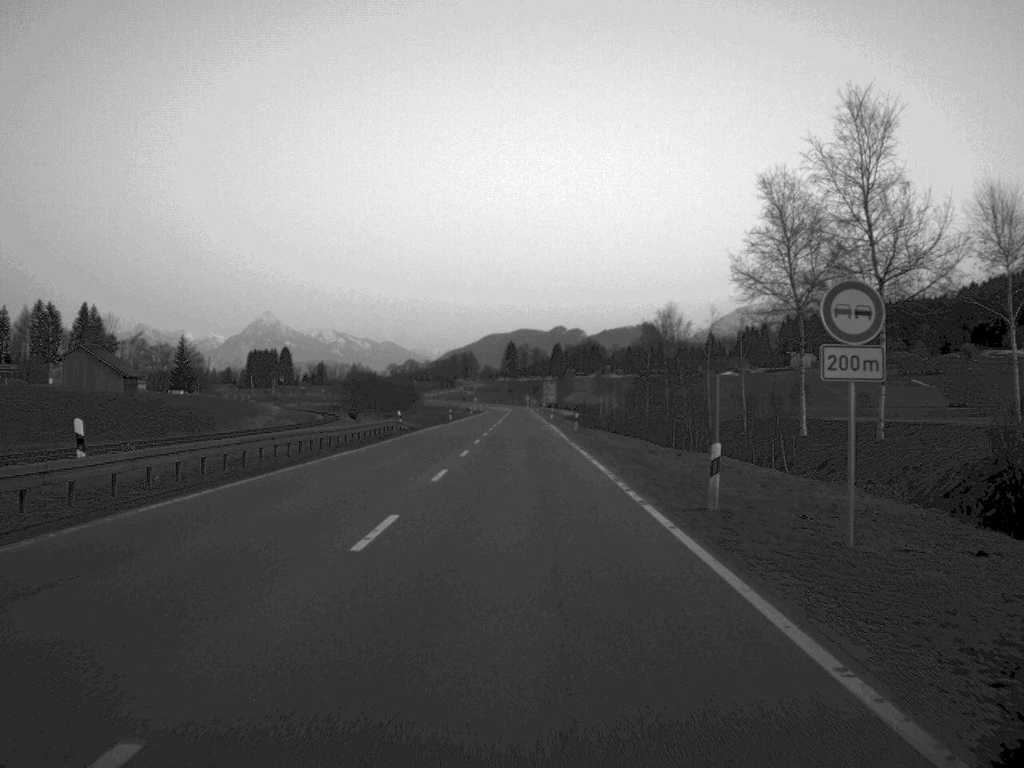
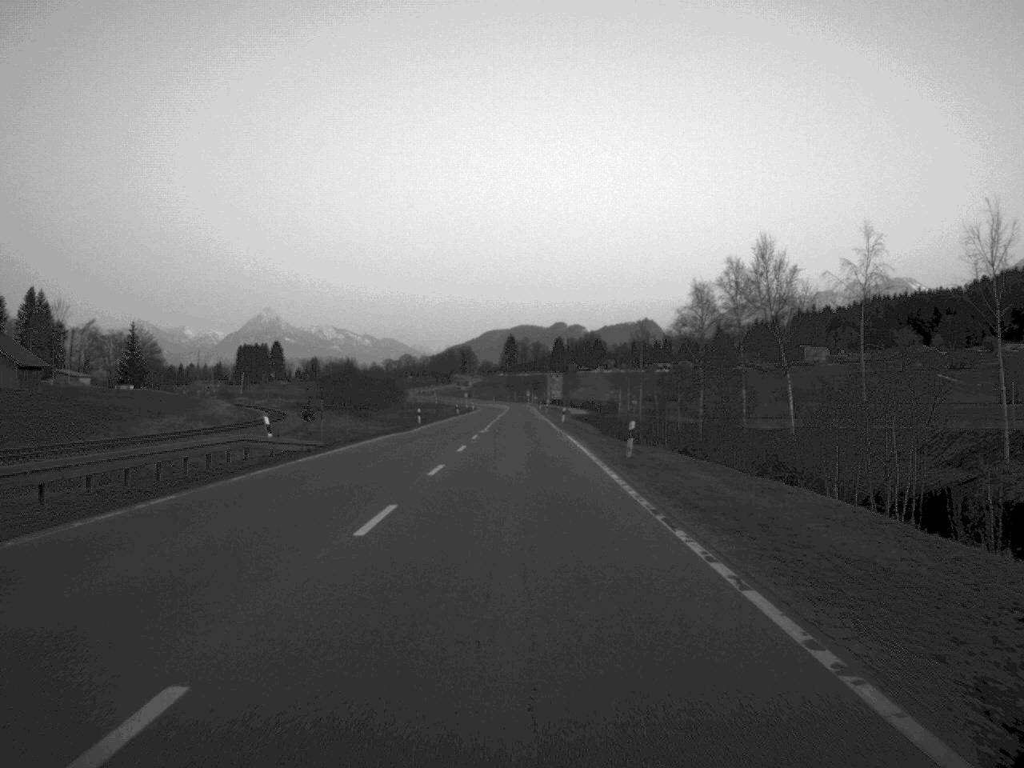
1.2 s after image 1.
(0.0, +34.6) m; 0°
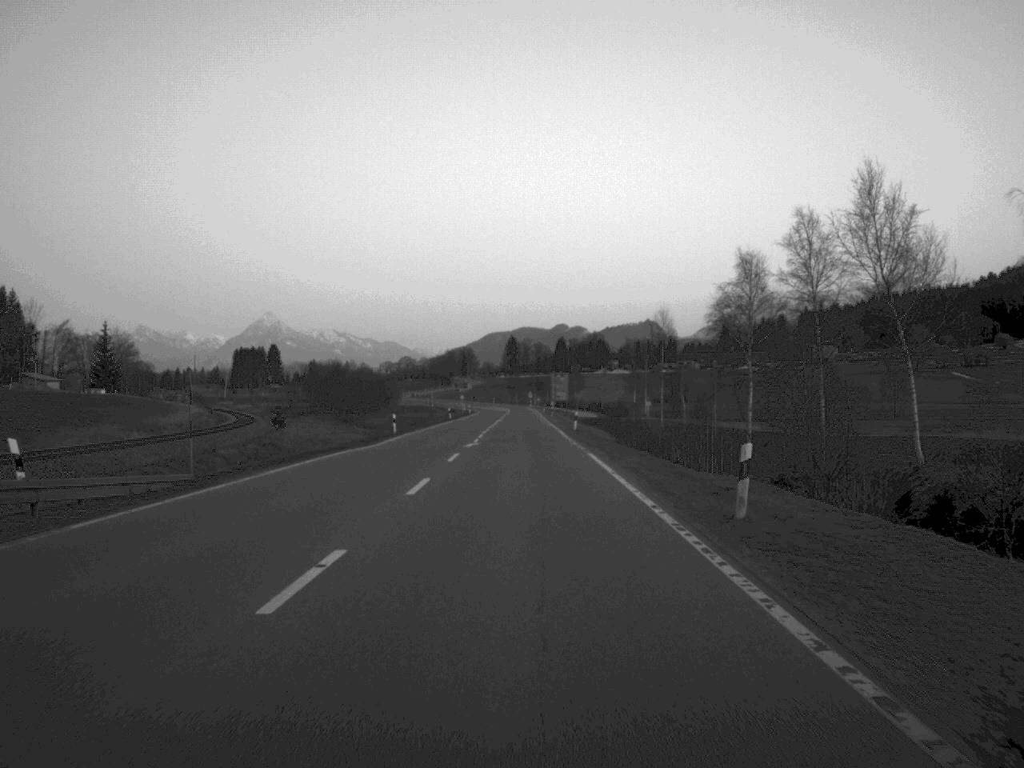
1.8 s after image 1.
(0.0, +16.7) m; 0°
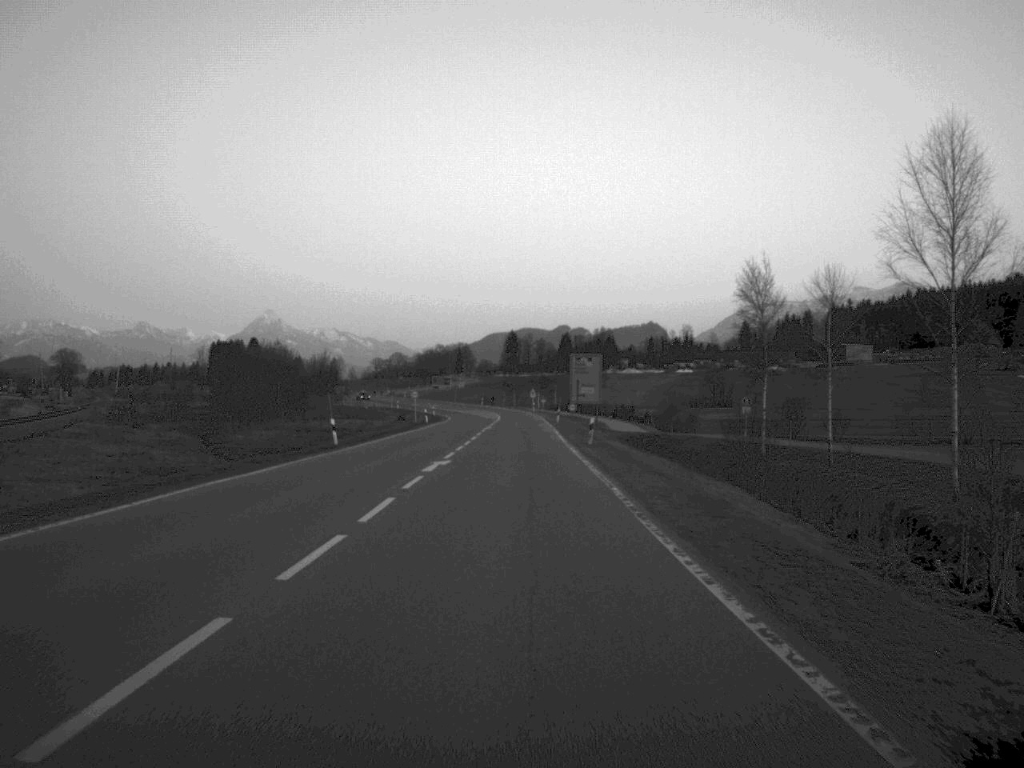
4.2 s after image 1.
(+0.2, +69.3) m; 0°
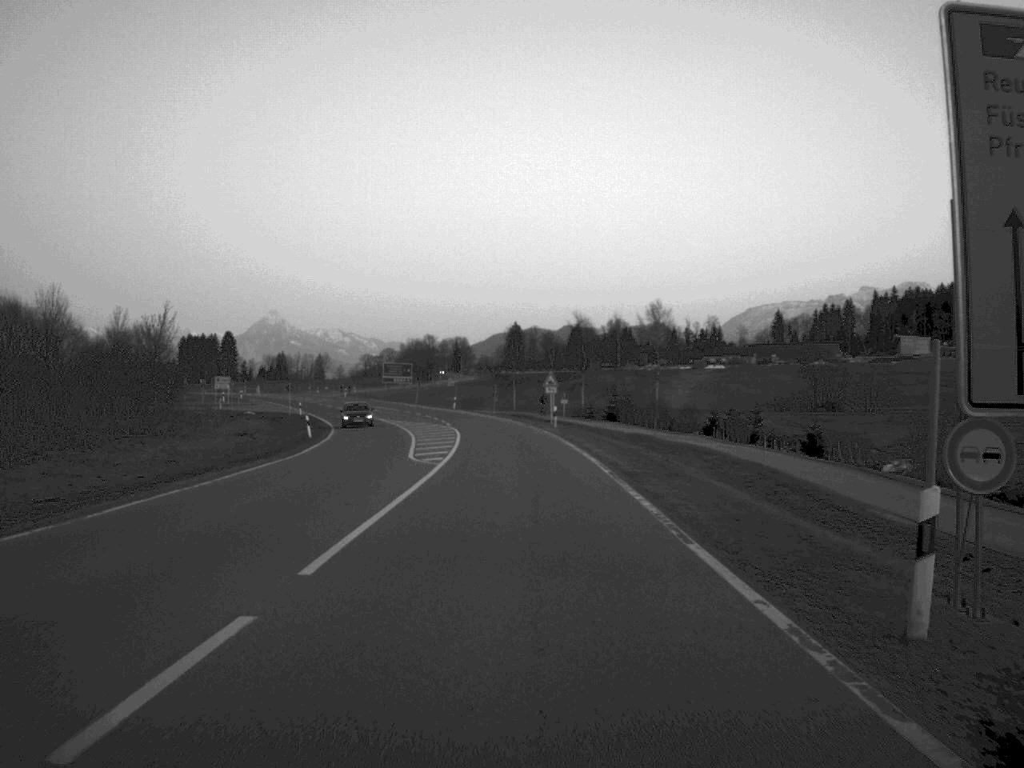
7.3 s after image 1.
(-0.1, +82.9) m; 0°
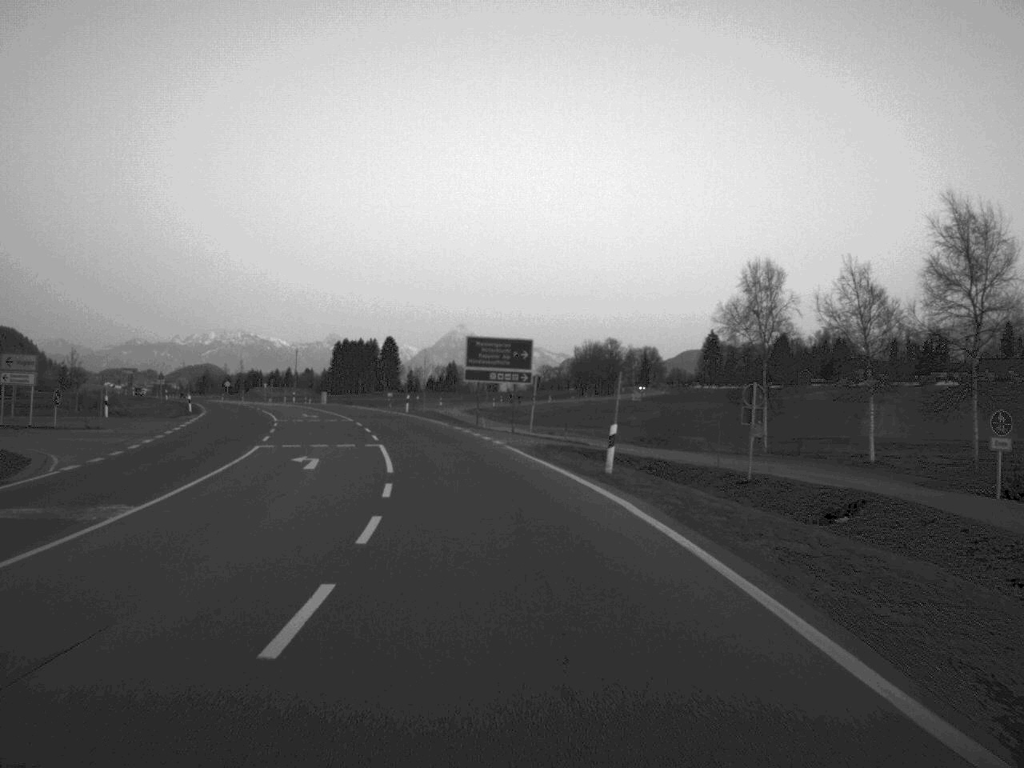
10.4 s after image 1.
(-3.7, +78.3) m; -9°
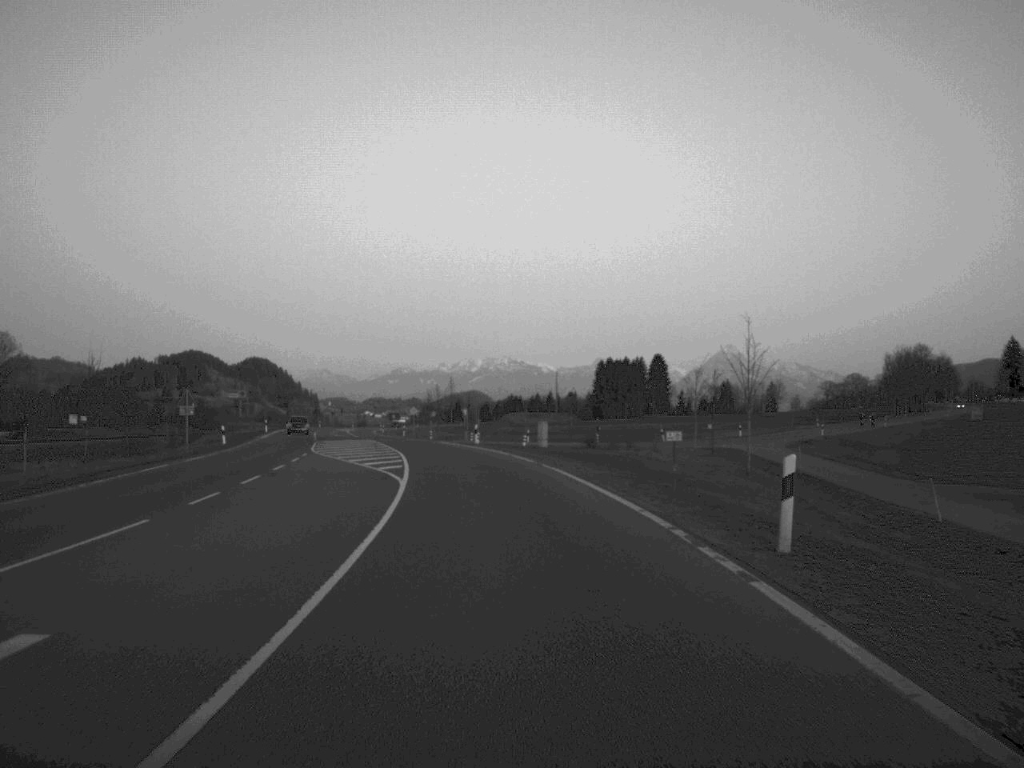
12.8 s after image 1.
(-6.6, +60.3) m; -12°
